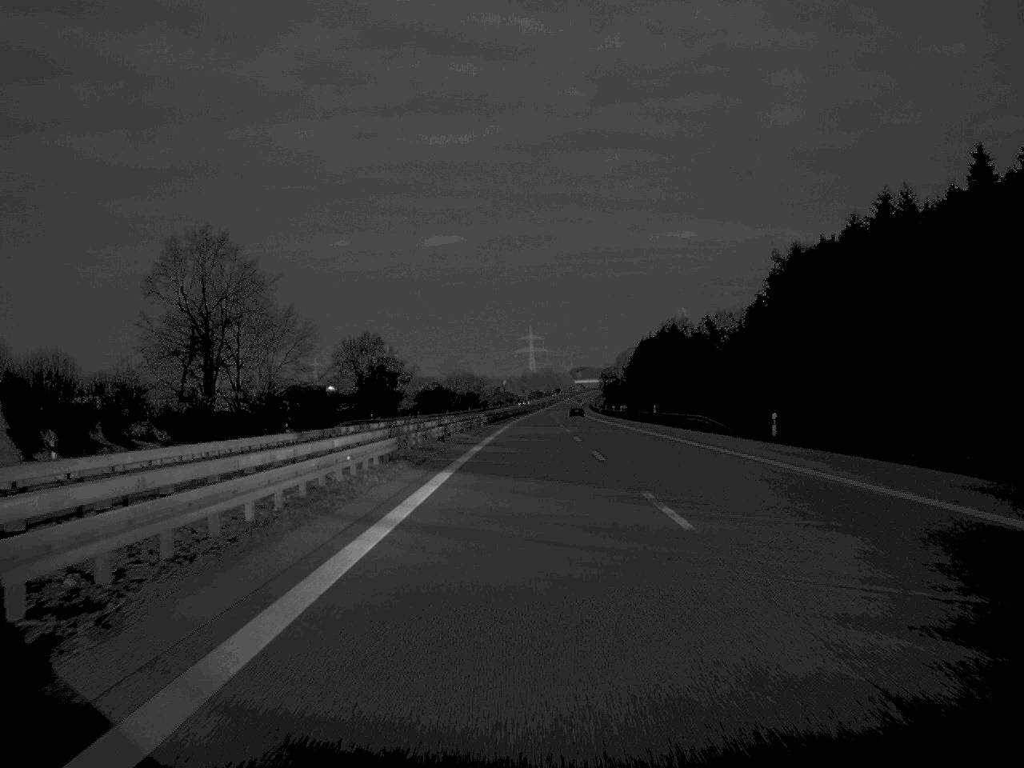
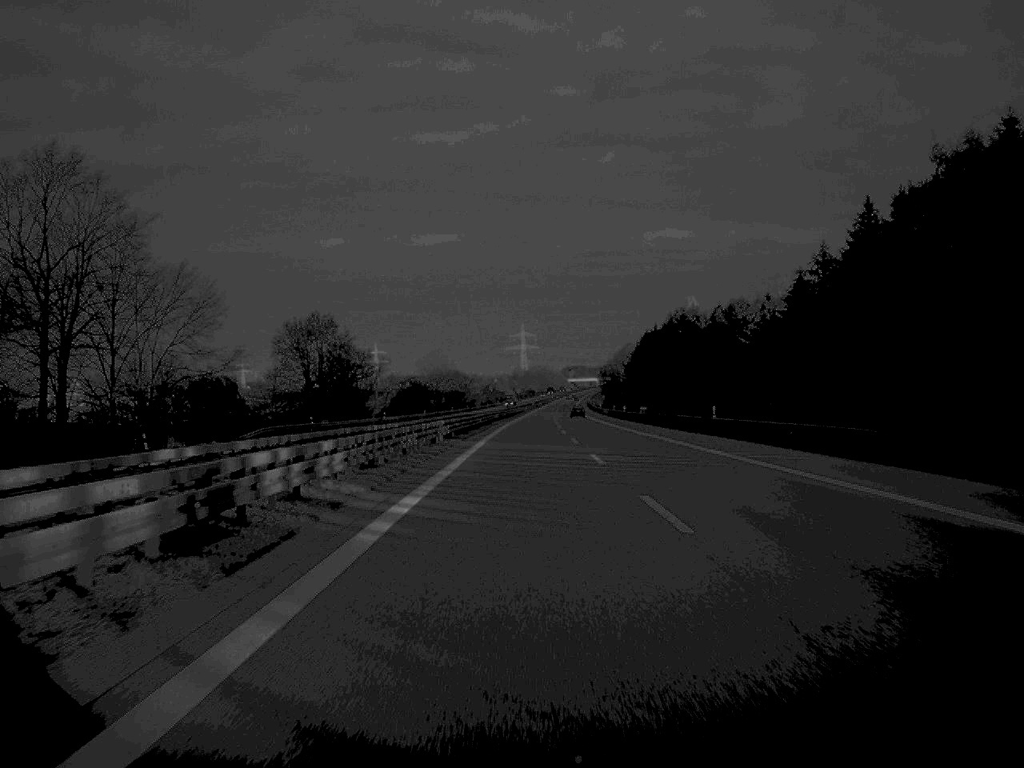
(+0.1, +36.0) m; 0°
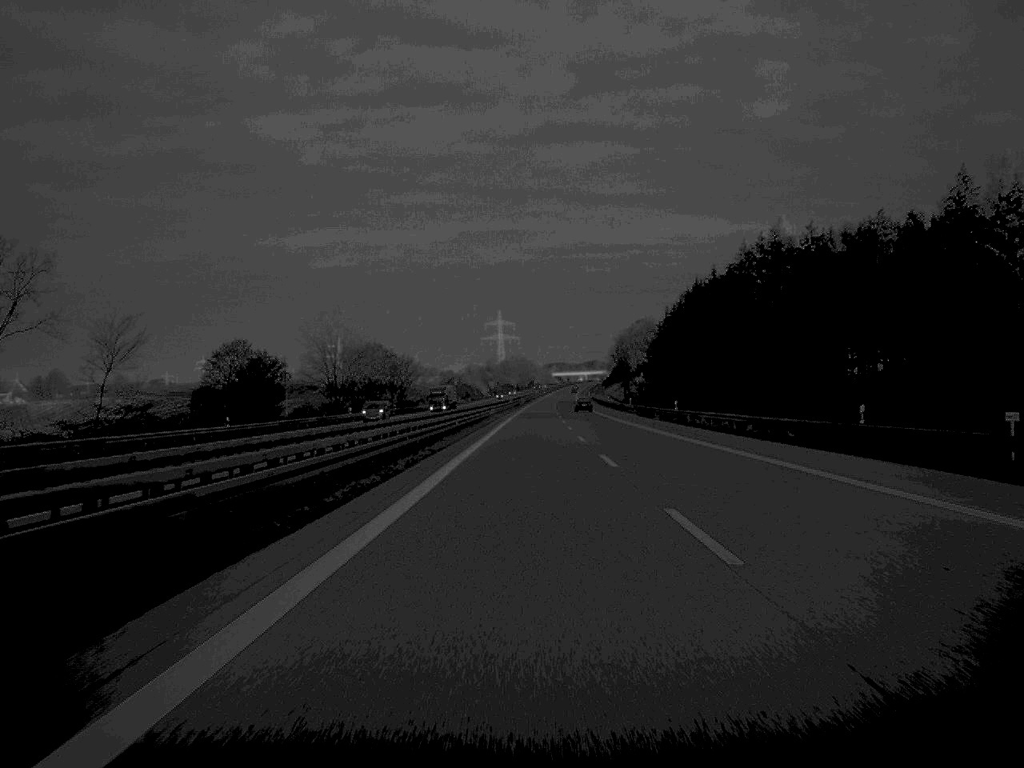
(+1.0, +129.3) m; +1°
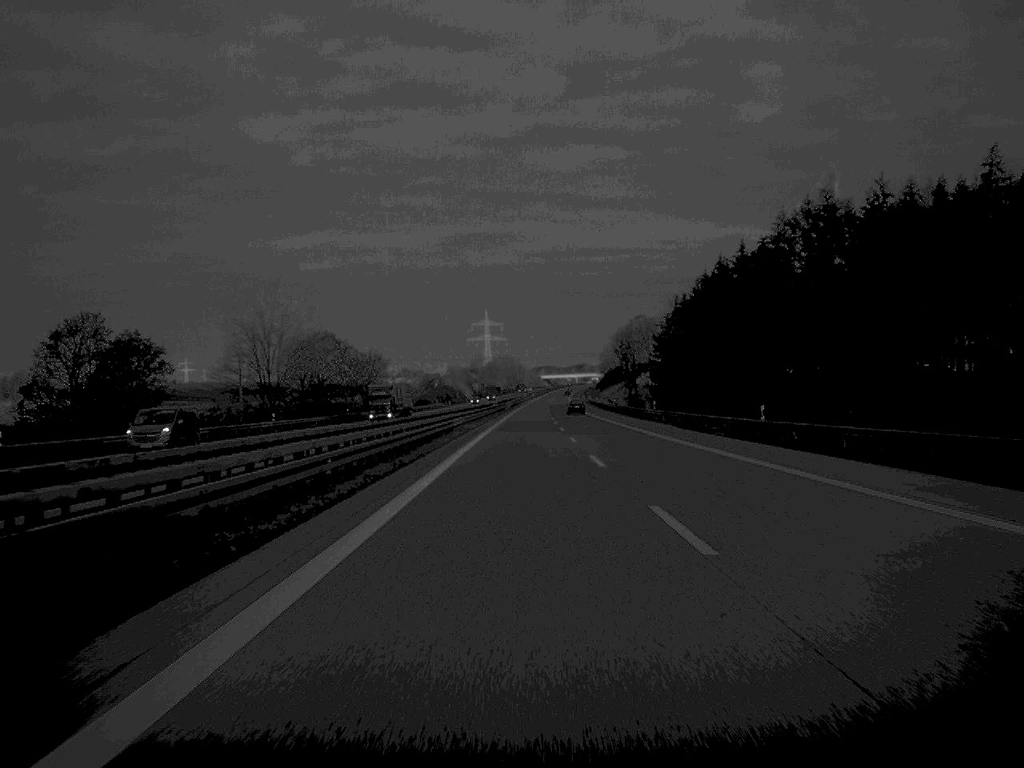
(+0.2, +34.6) m; +1°
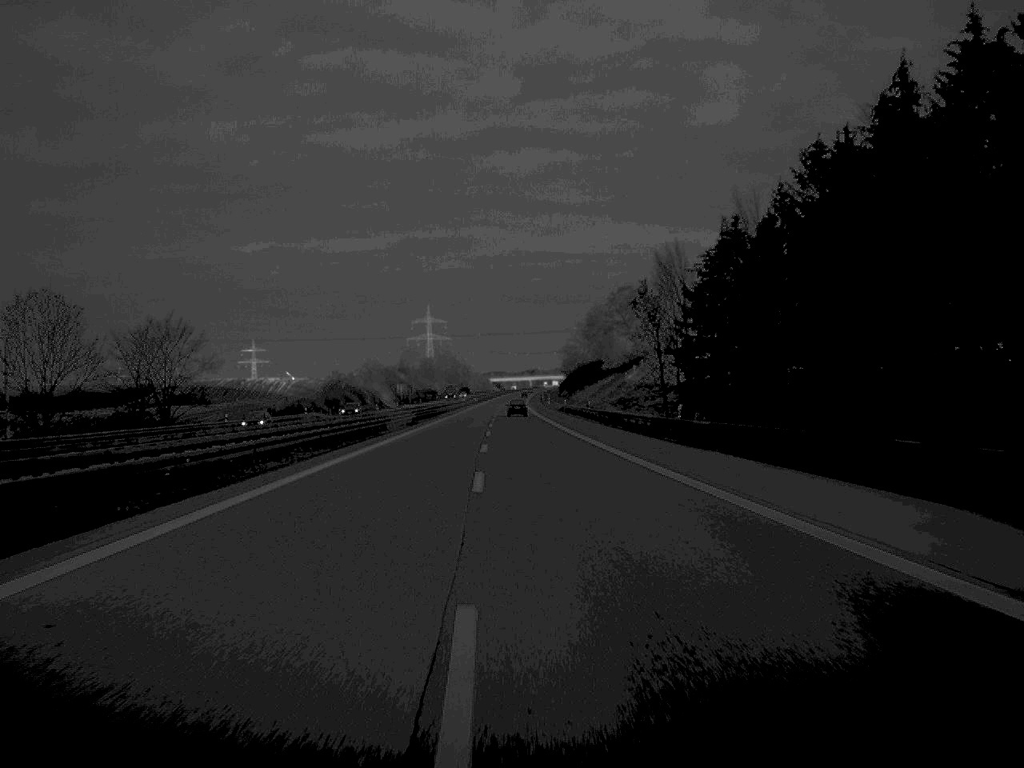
(+2.3, +99.1) m; +2°
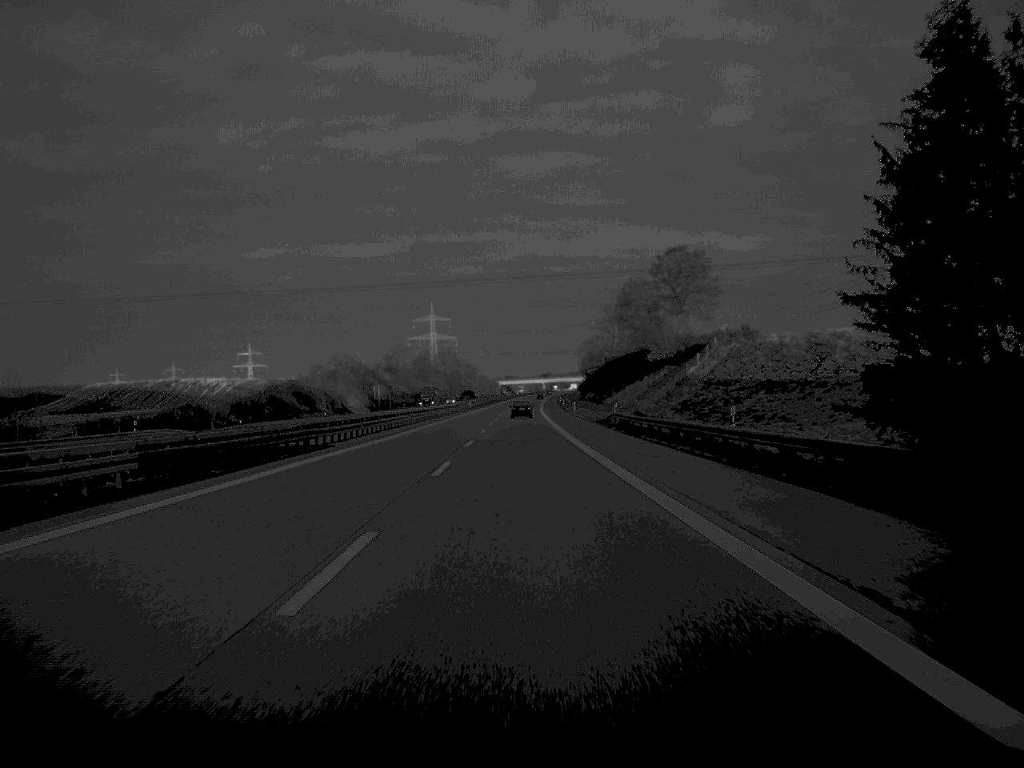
(-0.4, +66.1) m; -1°
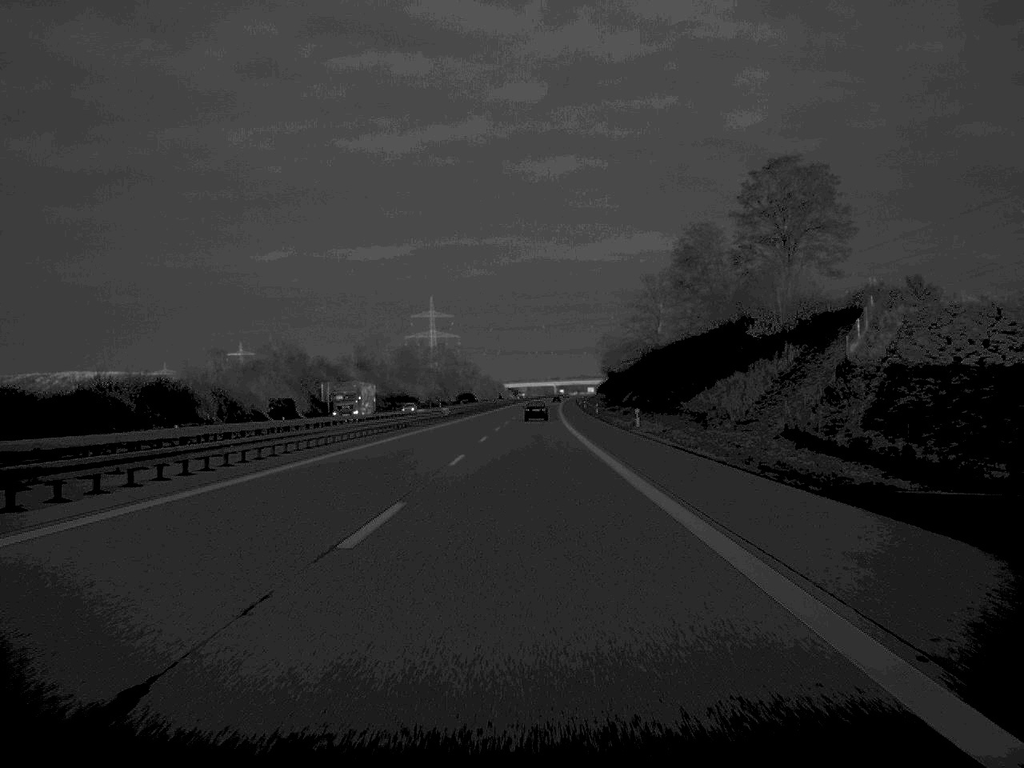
(-0.3, +67.5) m; 0°
